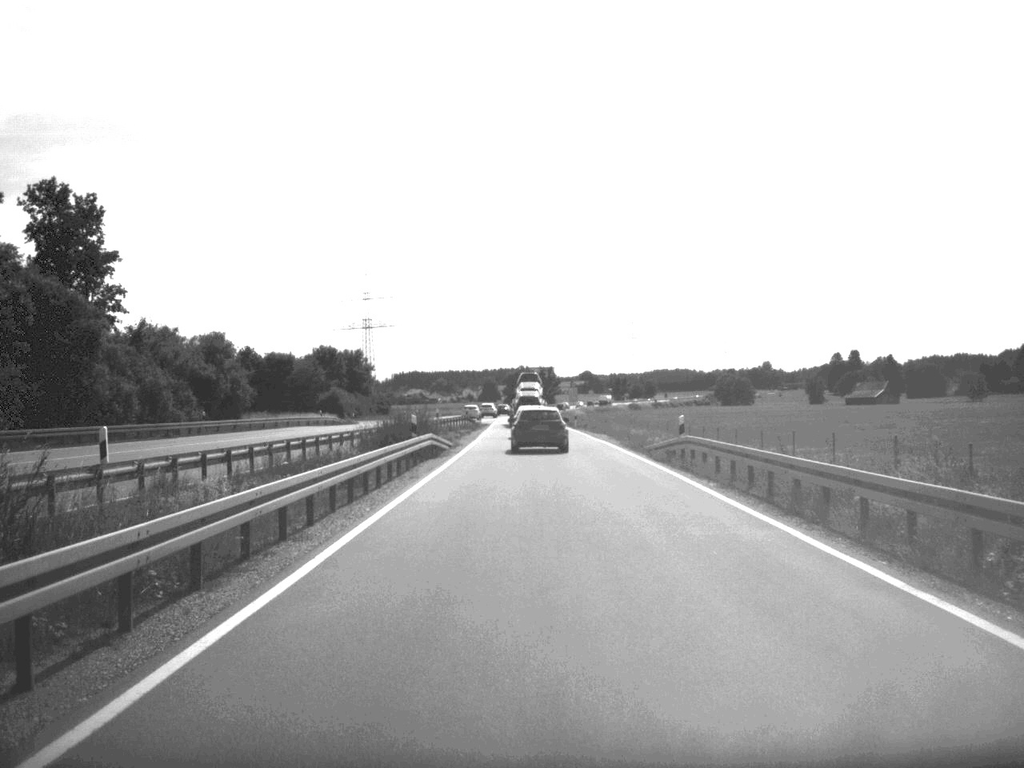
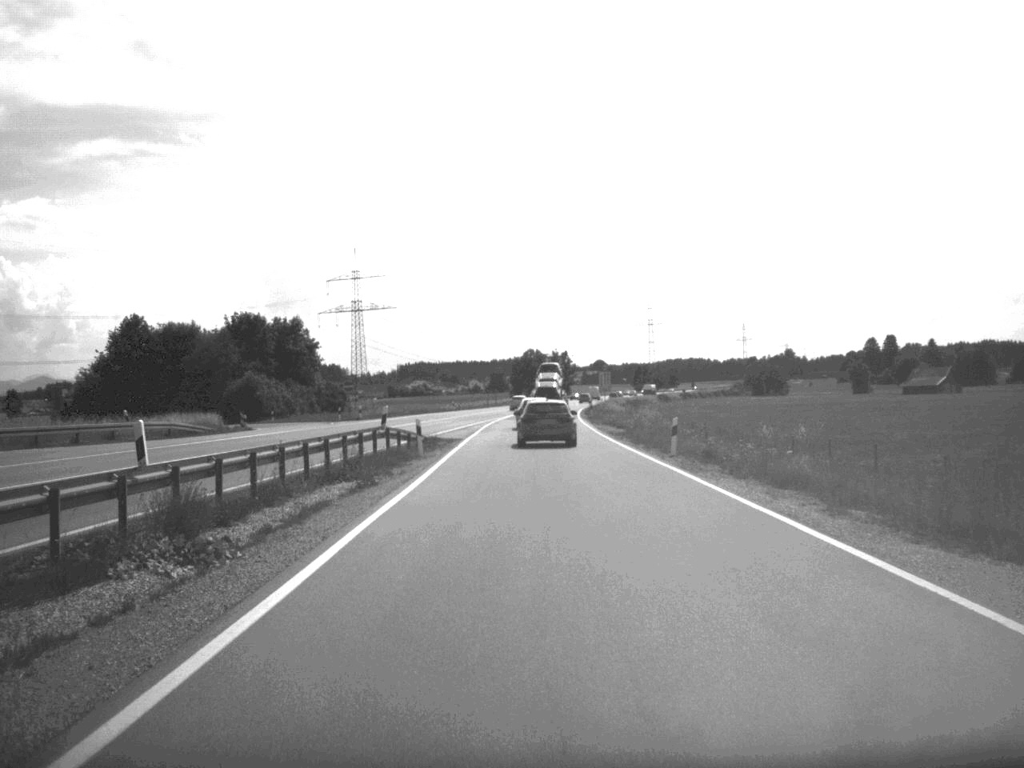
(-0.2, +55.3) m; -1°
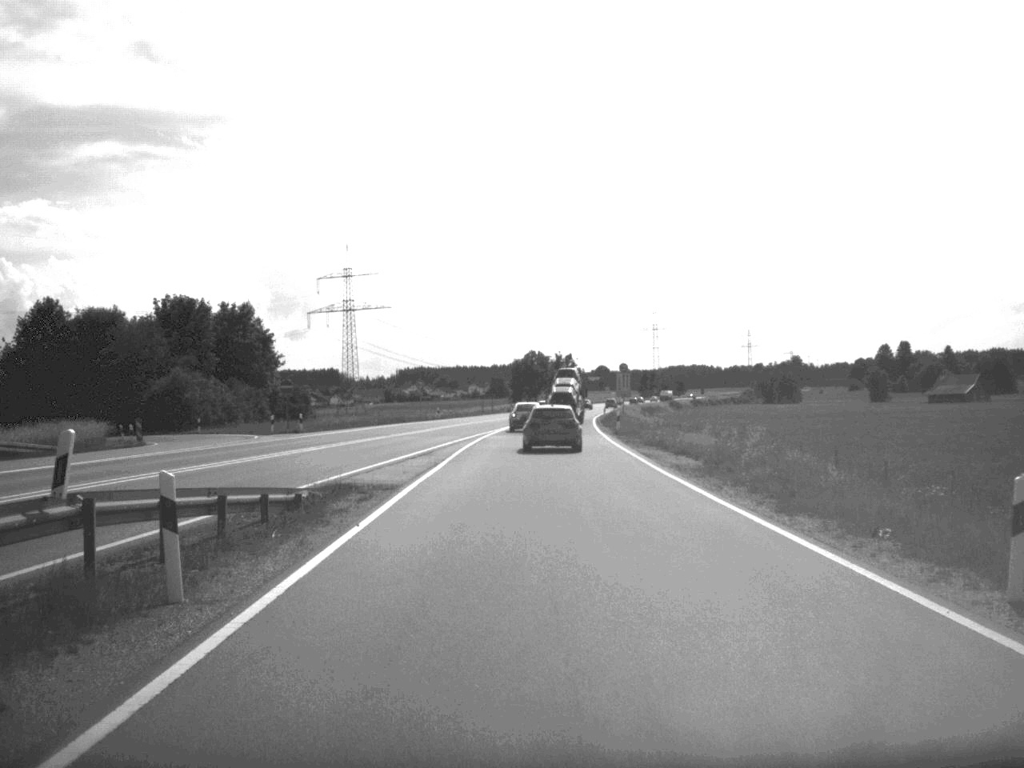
(0.0, +23.5) m; 0°
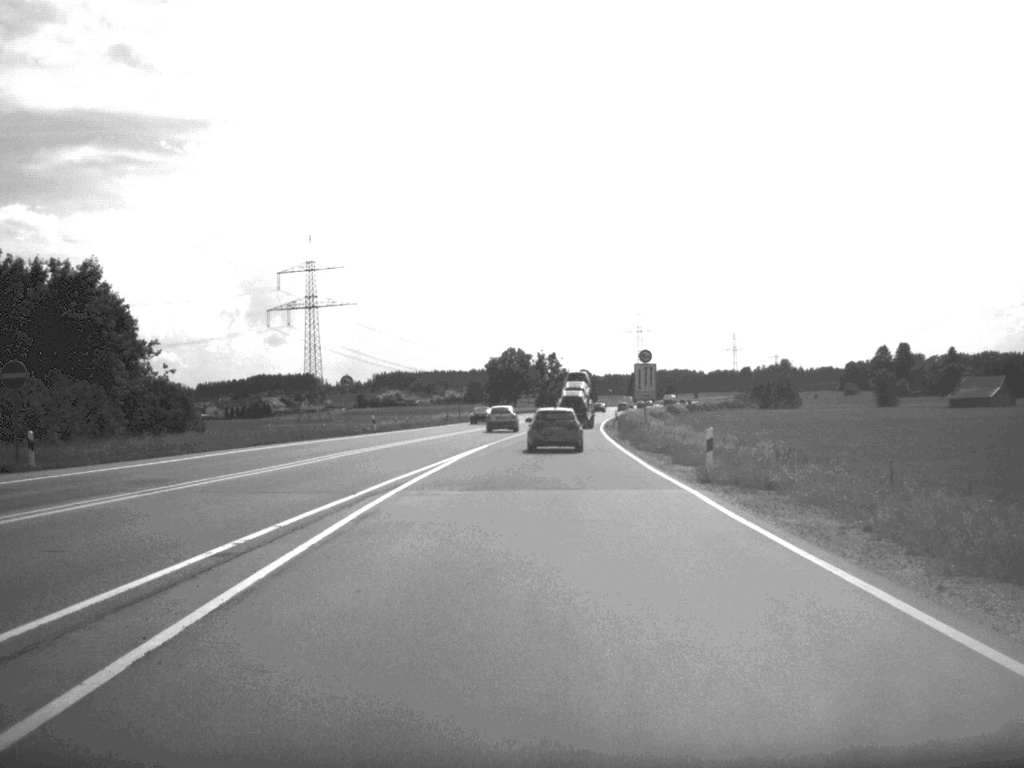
(+0.2, +34.1) m; +1°
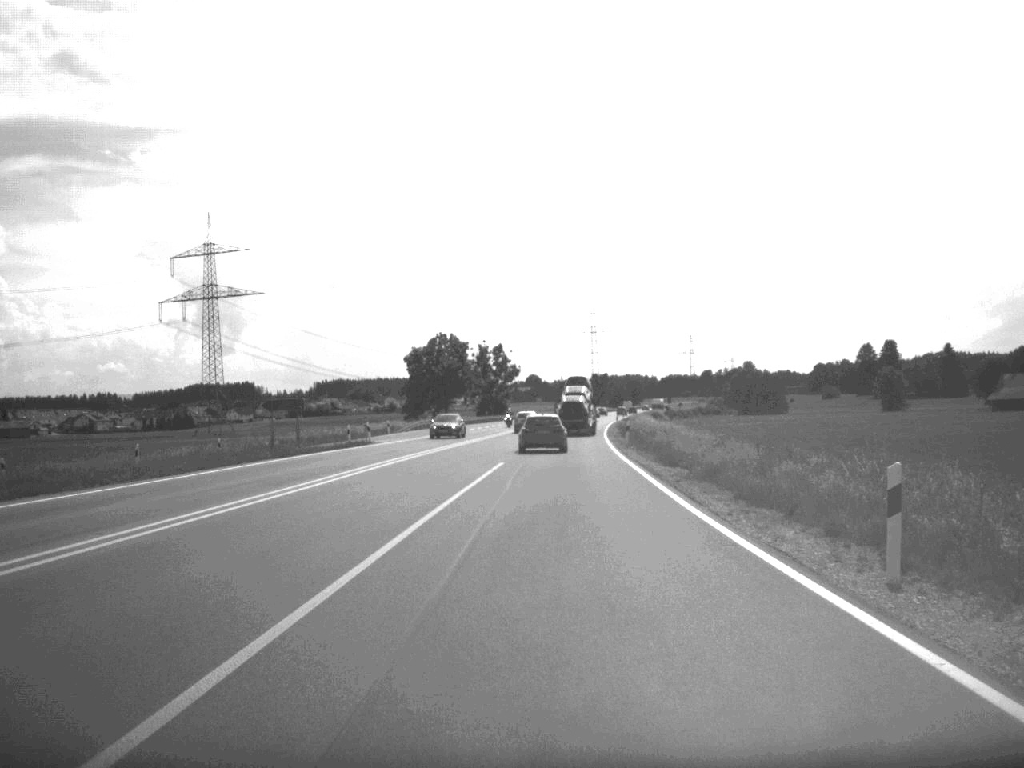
(+1.4, +62.9) m; +2°
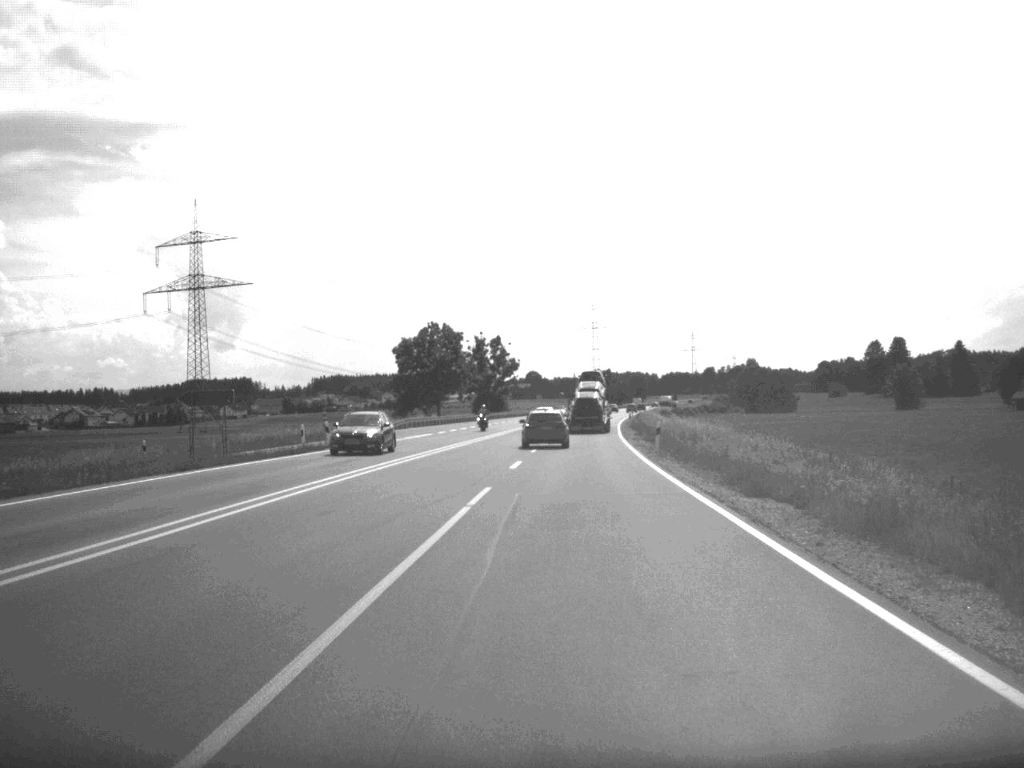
(0.0, +13.7) m; 0°
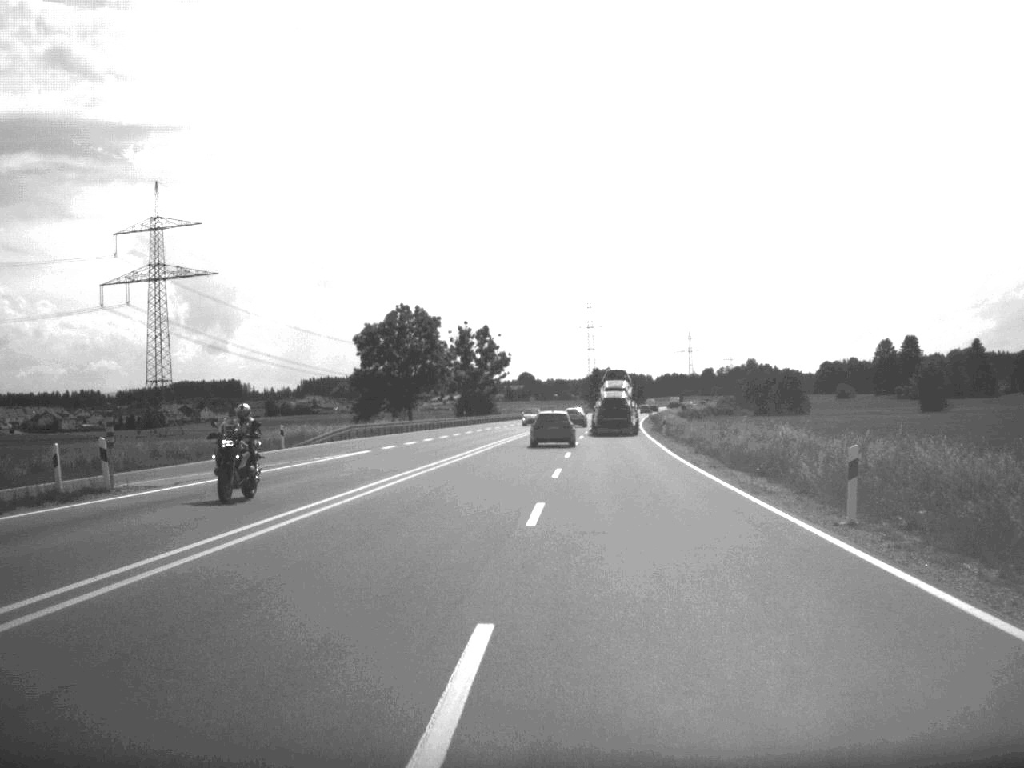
(0.0, +27.6) m; 0°
